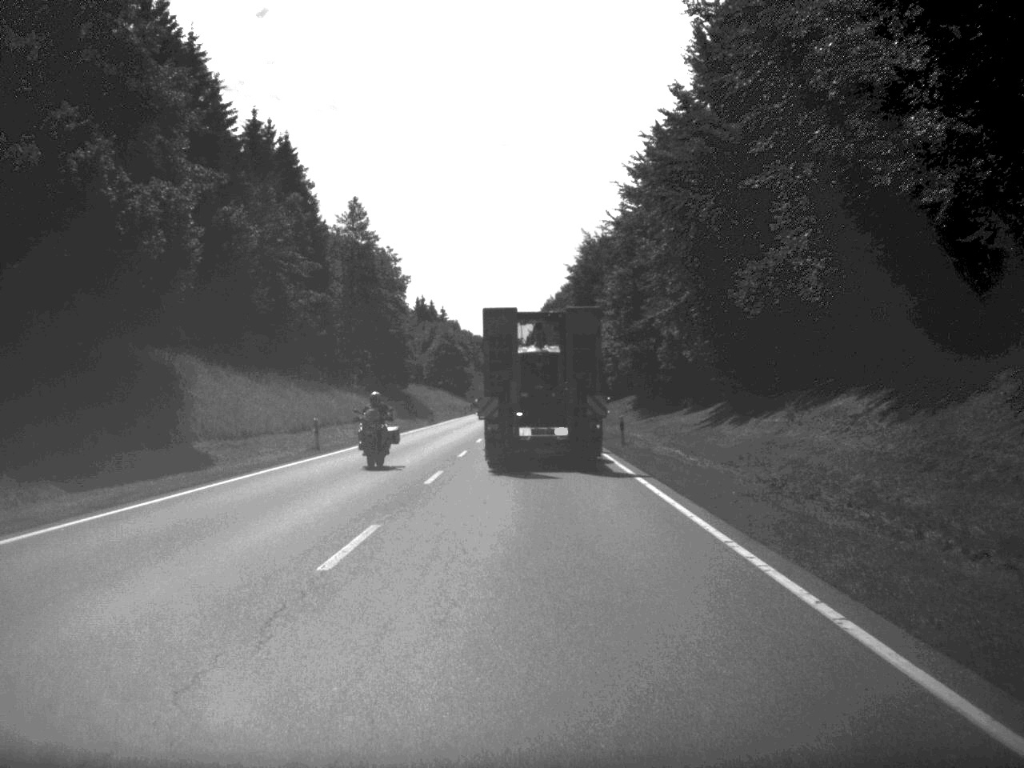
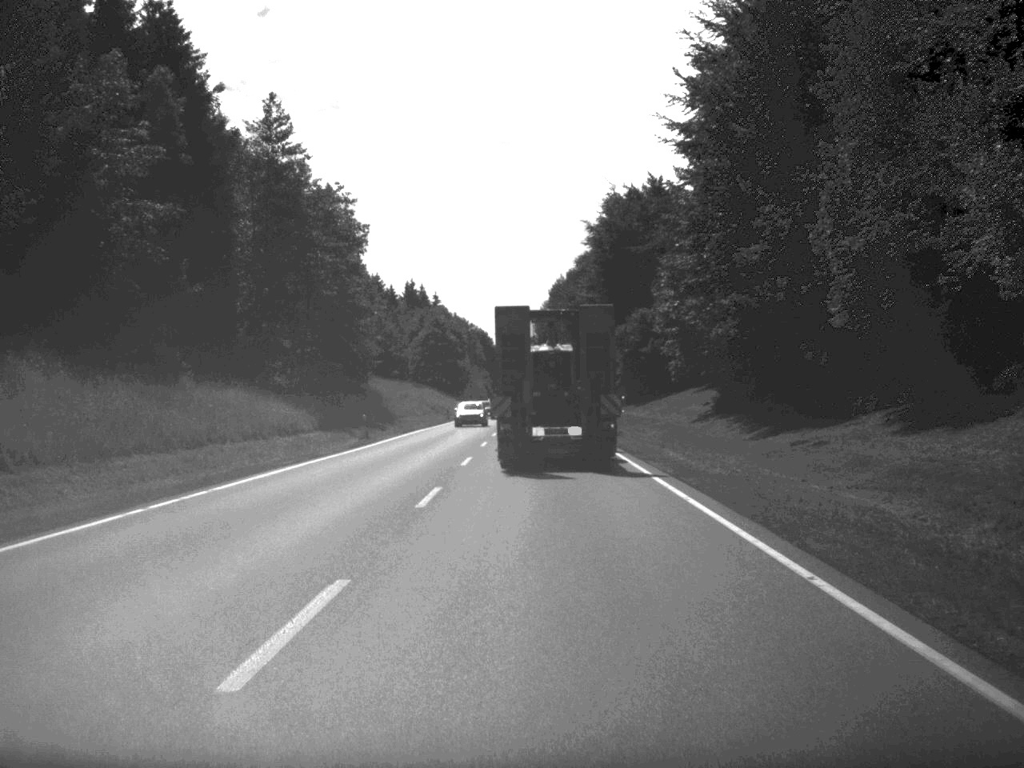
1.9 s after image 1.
(-0.2, +40.1) m; 0°
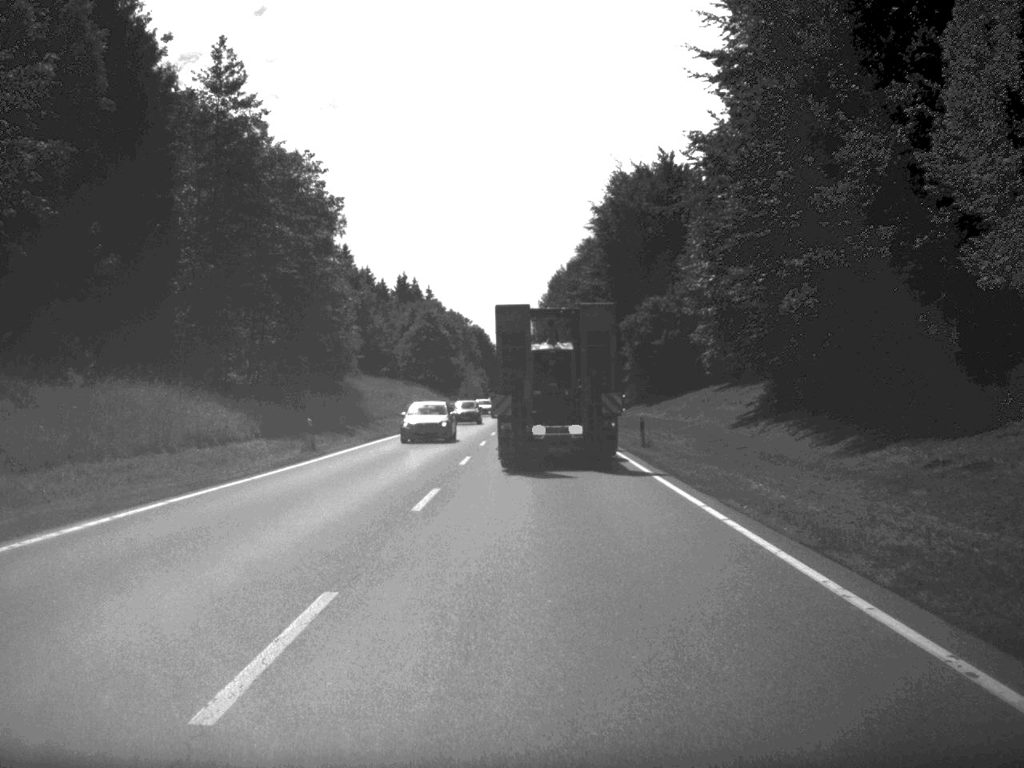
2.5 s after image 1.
(0.0, +12.3) m; 0°
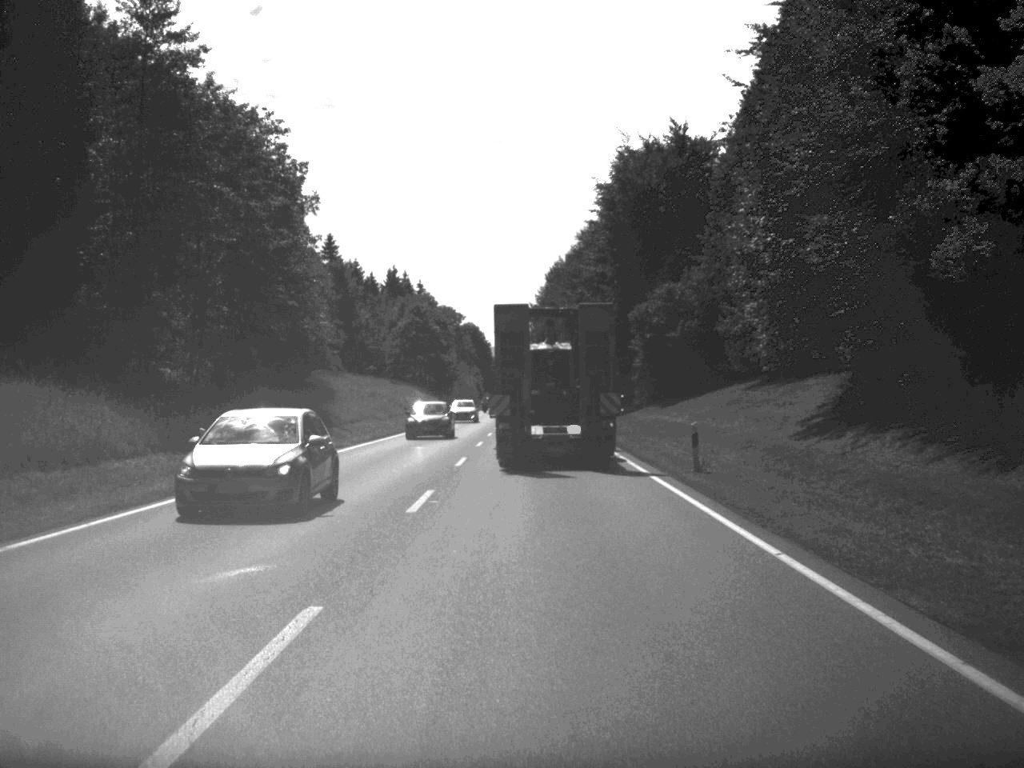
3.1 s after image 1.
(0.0, +12.3) m; 0°
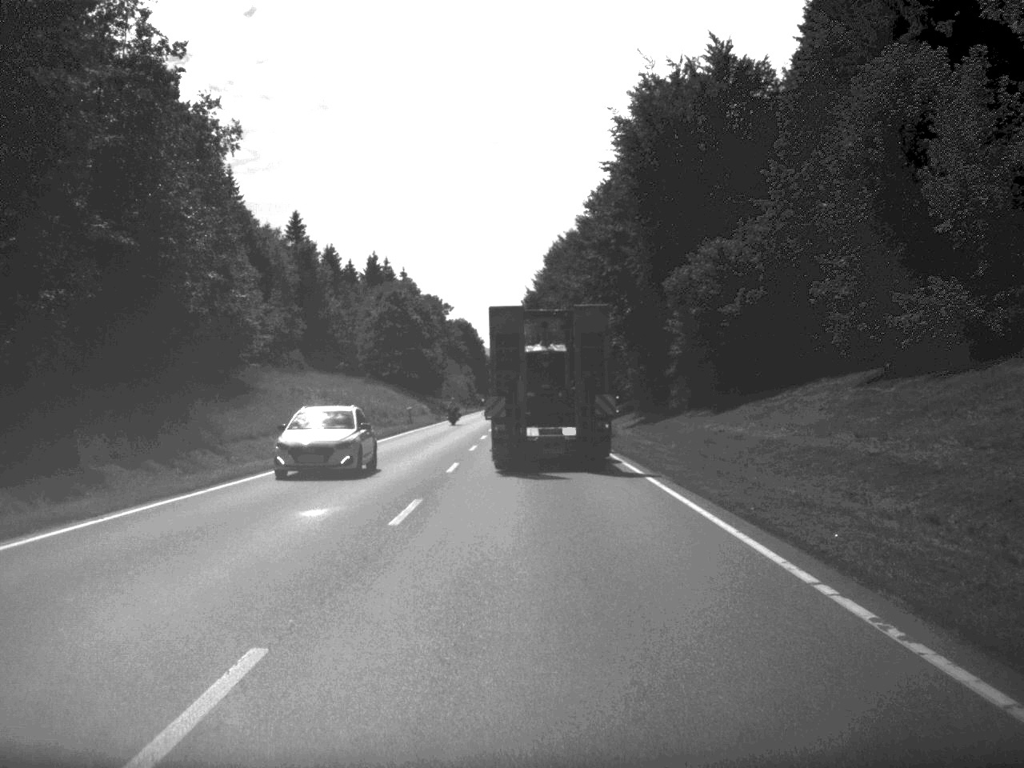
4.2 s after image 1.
(0.0, +25.2) m; 0°
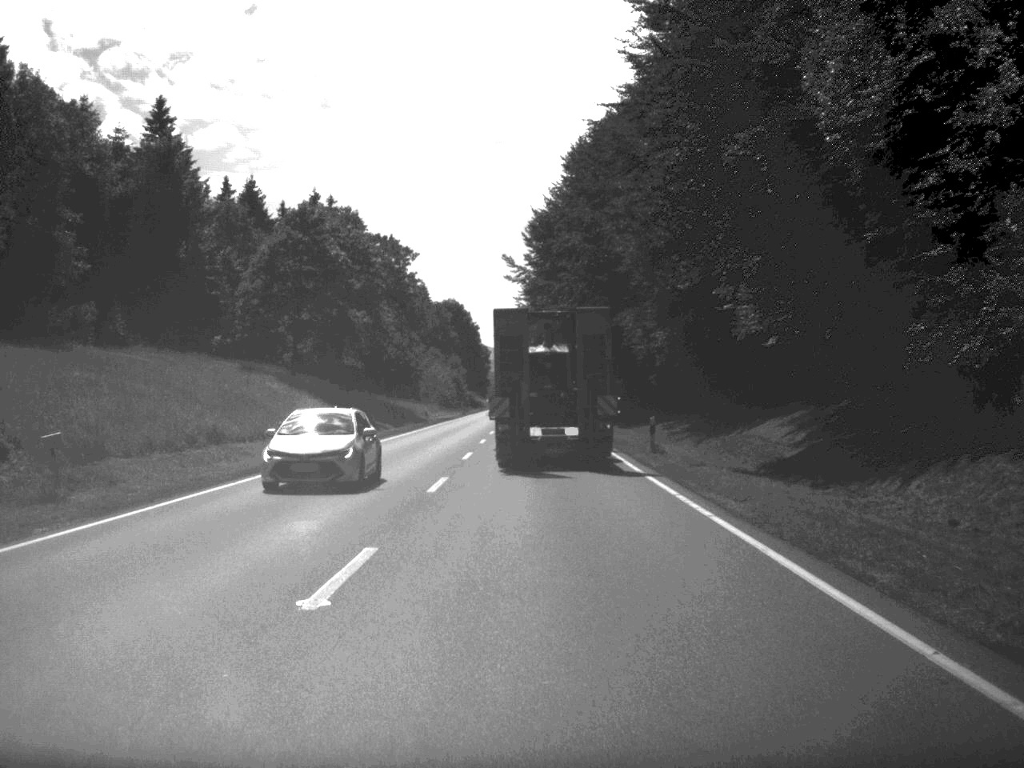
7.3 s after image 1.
(-0.3, +64.9) m; 0°
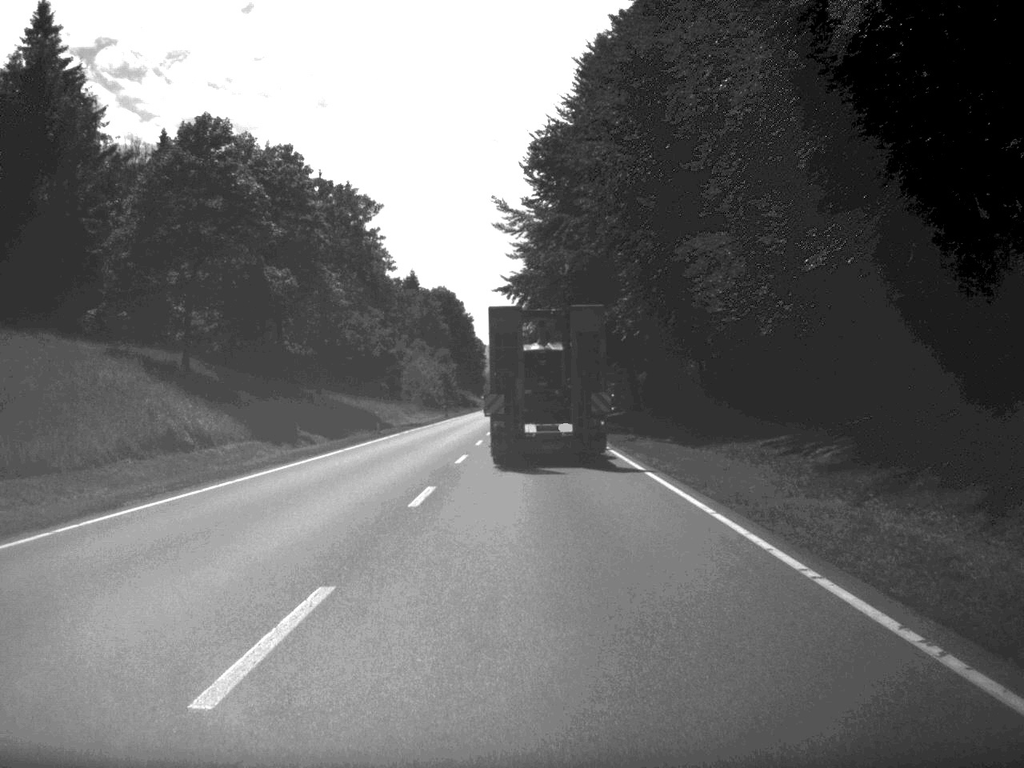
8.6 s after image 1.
(0.0, +26.8) m; 0°
